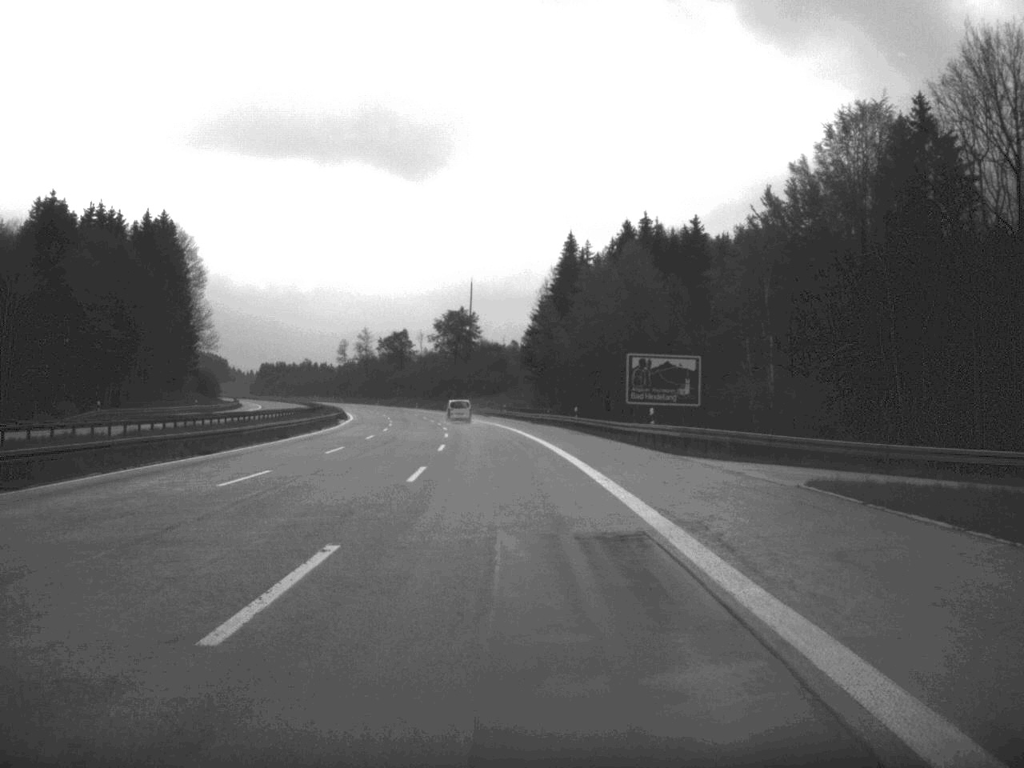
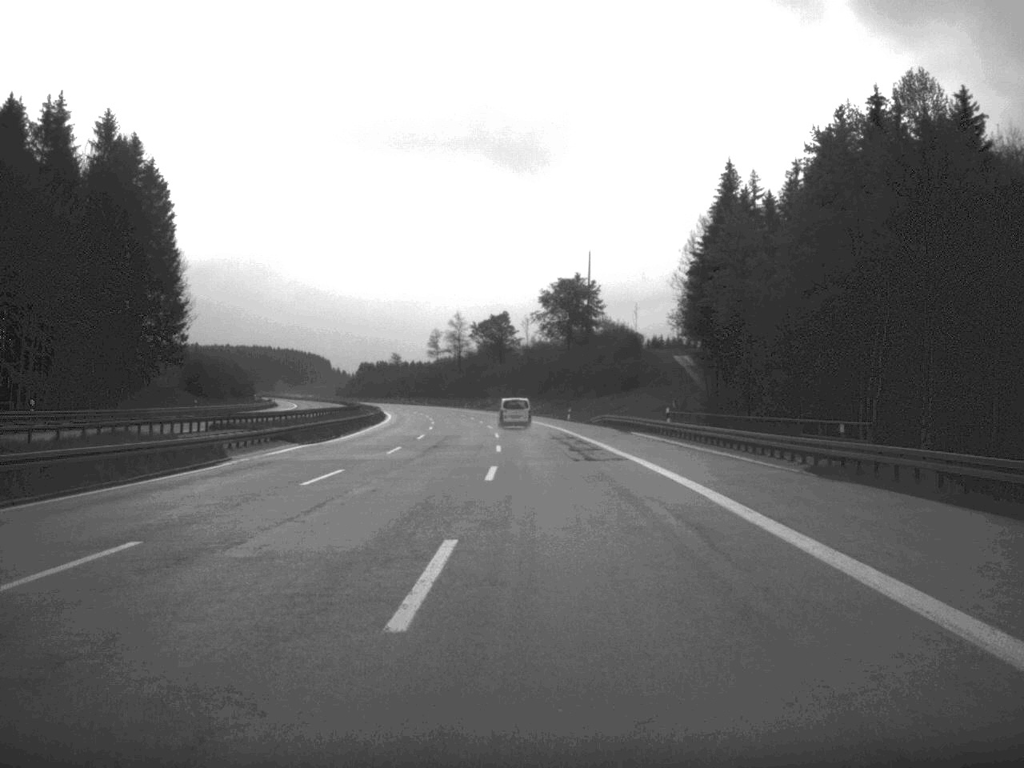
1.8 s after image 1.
(-3.2, +68.4) m; -5°
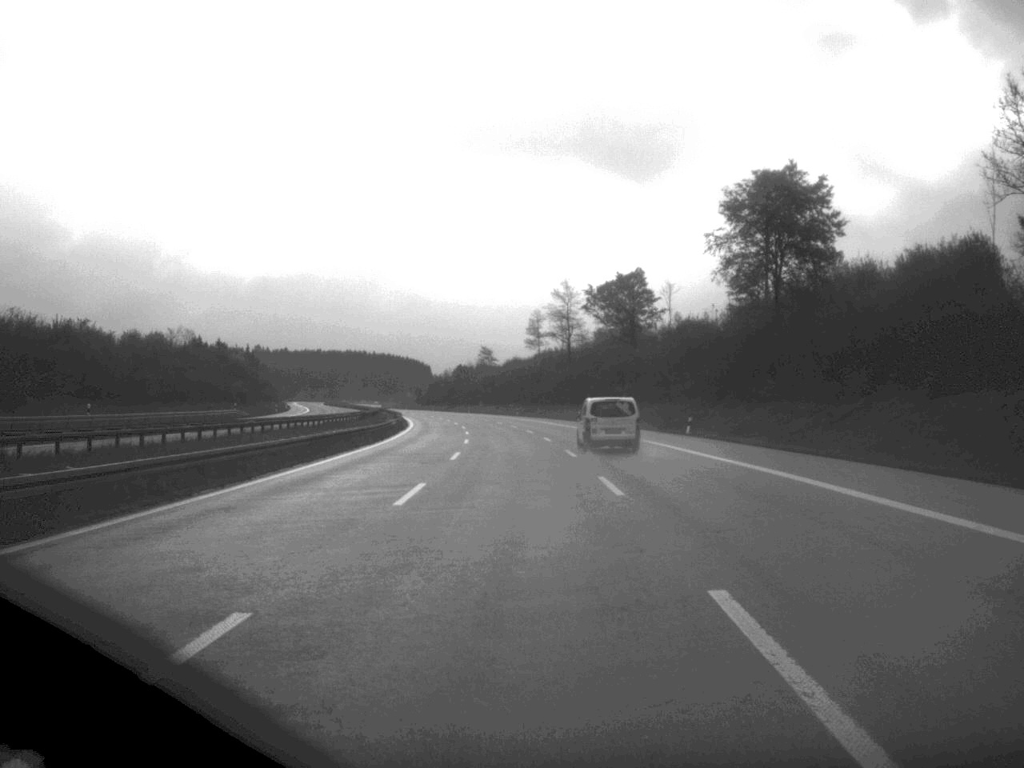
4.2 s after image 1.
(-4.4, +90.4) m; -5°
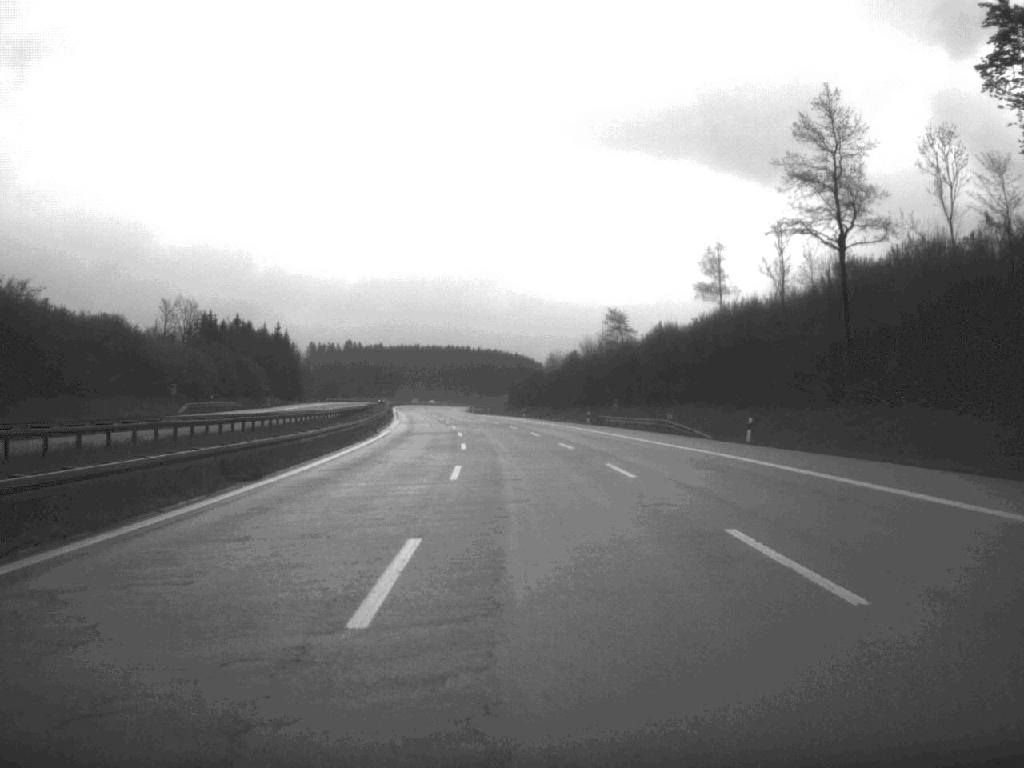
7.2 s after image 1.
(-5.6, +115.5) m; -5°
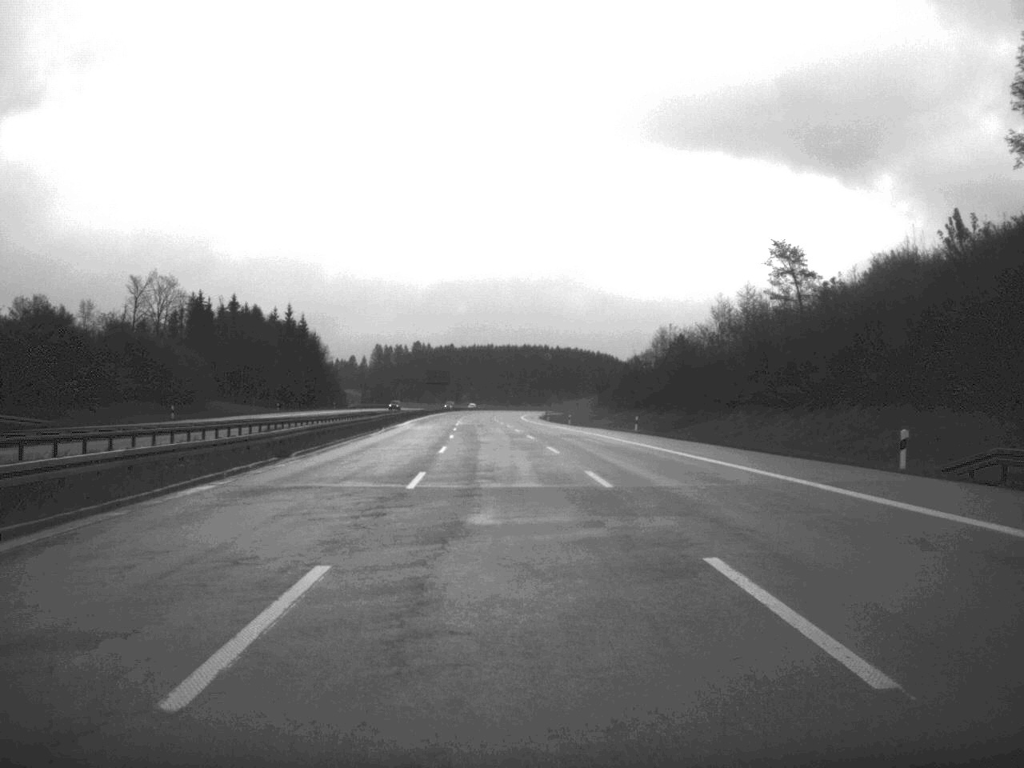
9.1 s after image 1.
(-2.2, +71.3) m; -4°
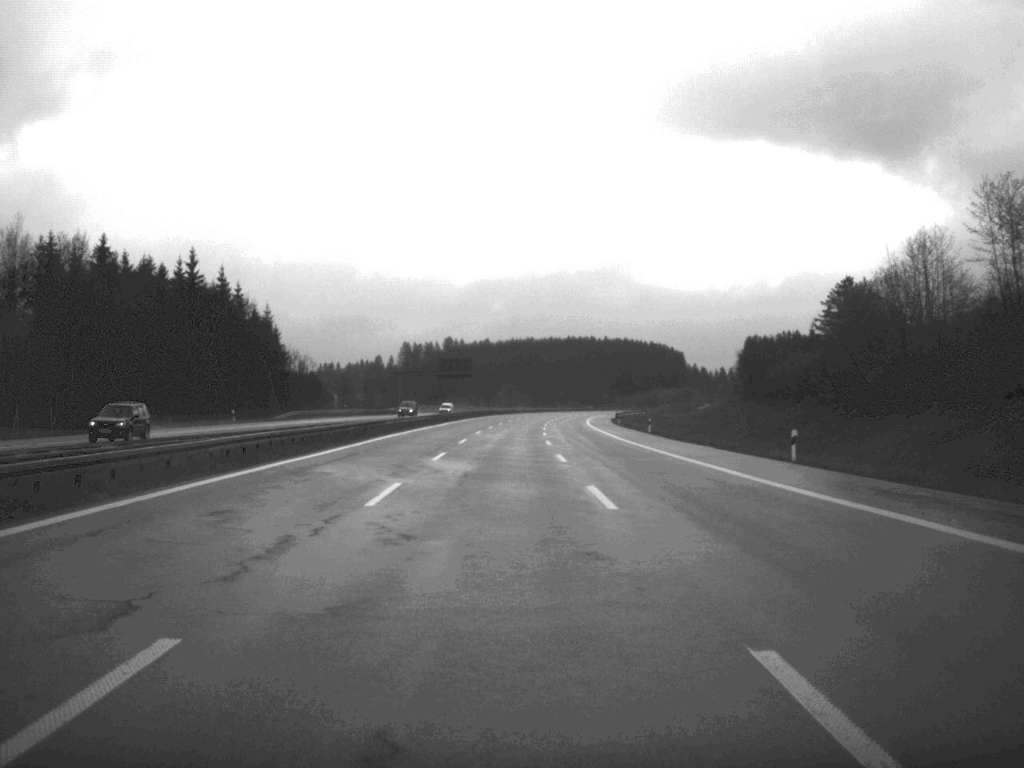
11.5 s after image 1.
(-2.7, +90.5) m; -2°
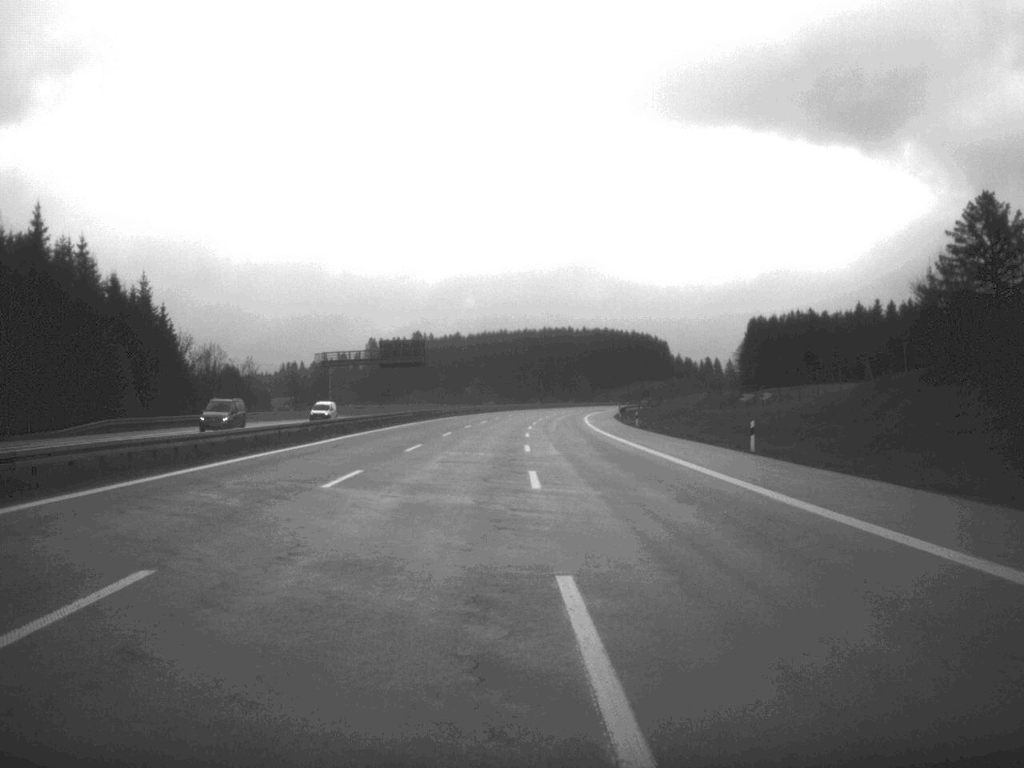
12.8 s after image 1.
(+0.4, +48.4) m; +1°
